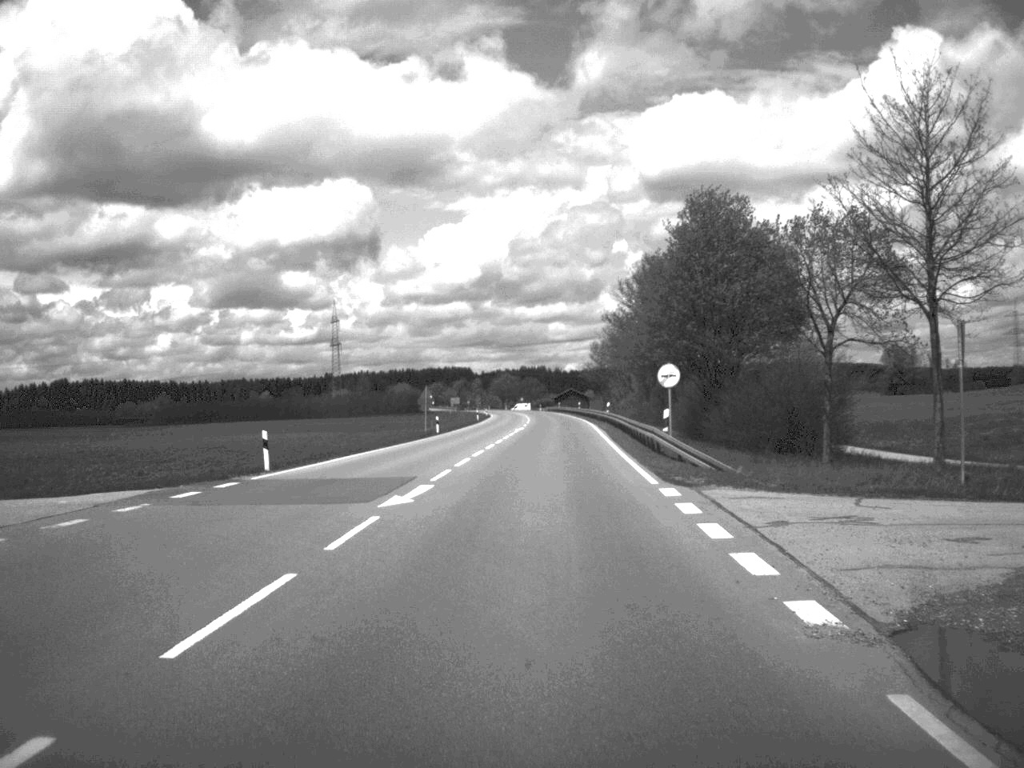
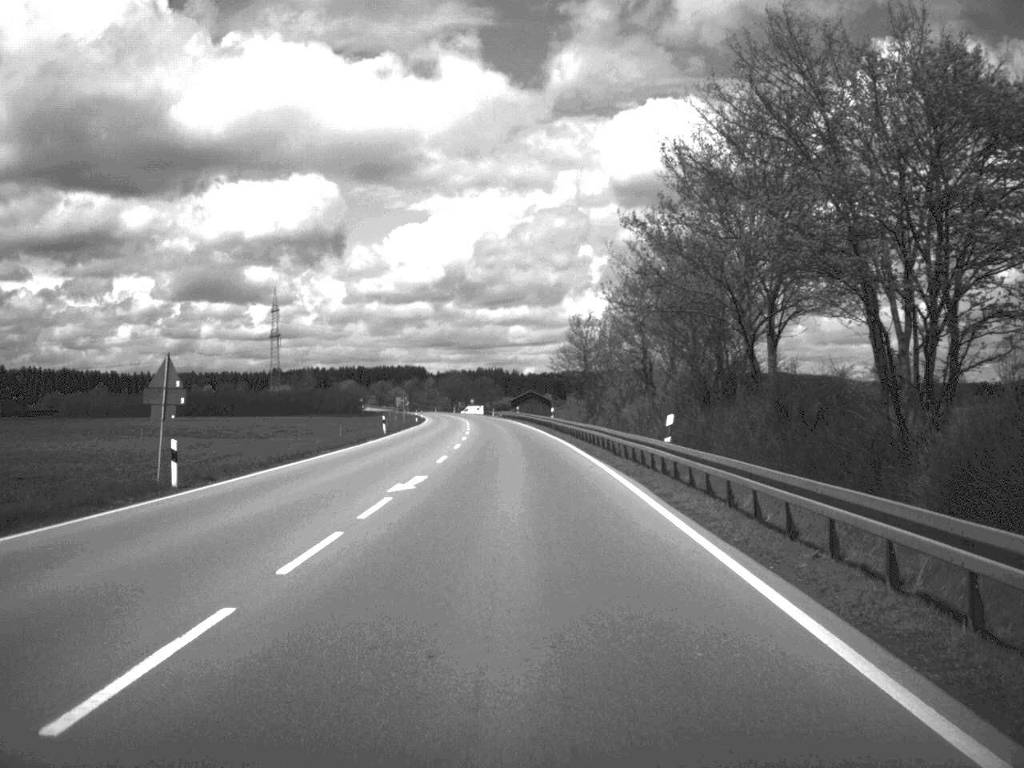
(+1.0, +49.0) m; +2°
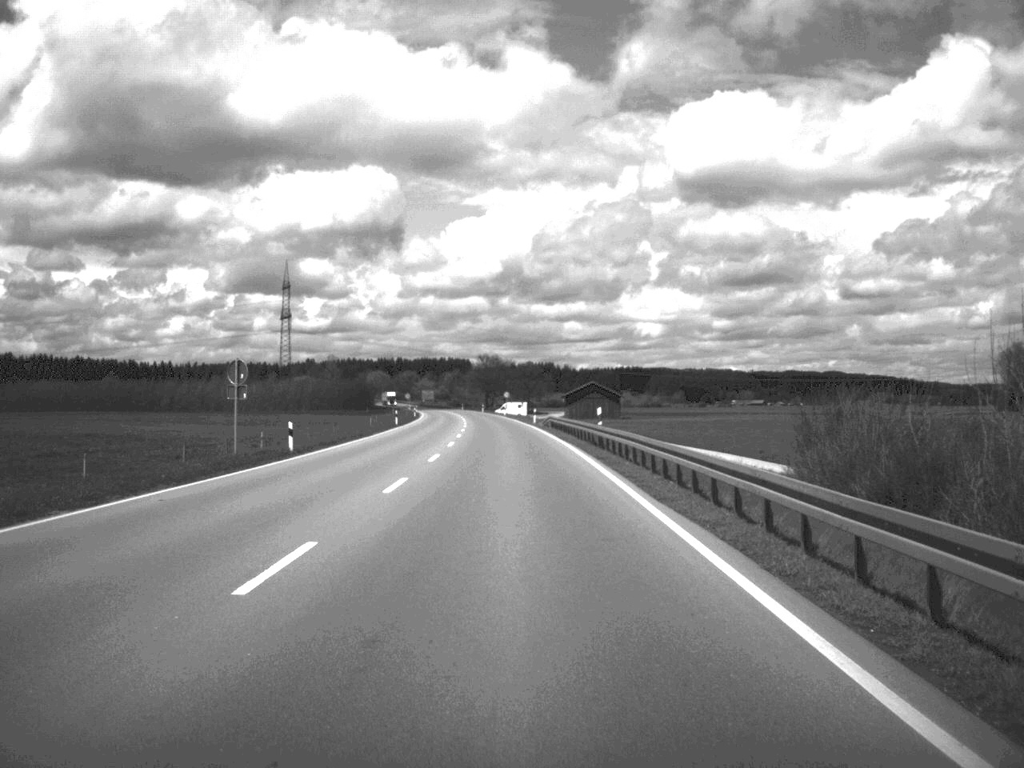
(-1.7, +84.2) m; -3°
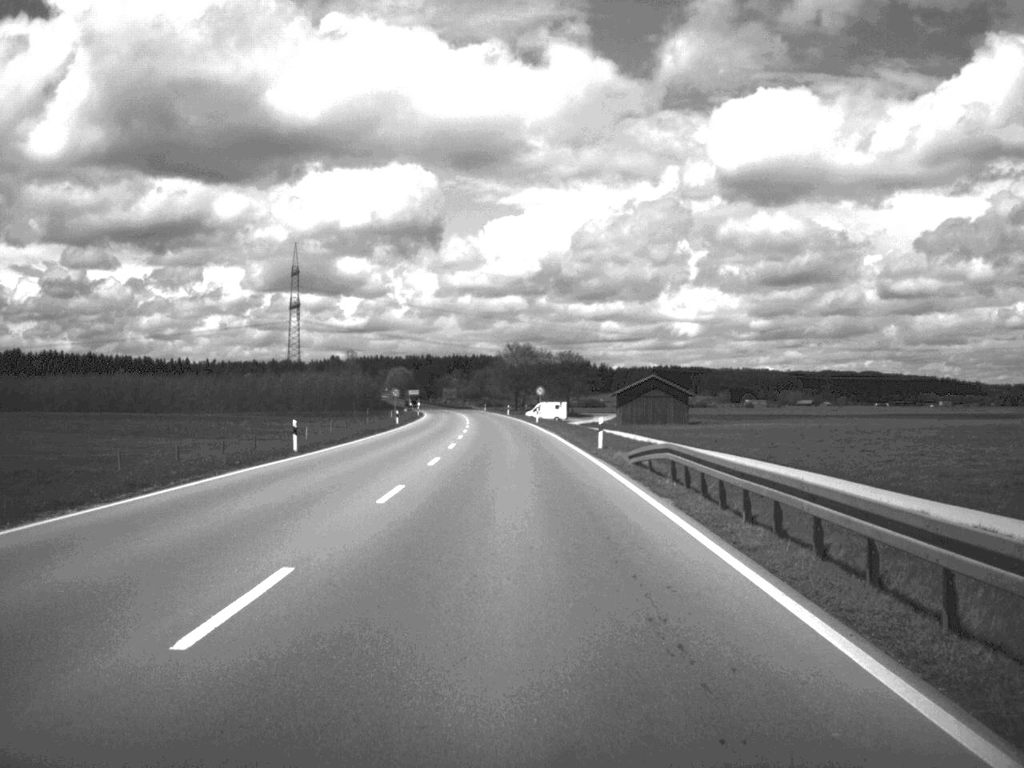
(-0.7, +49.6) m; -2°
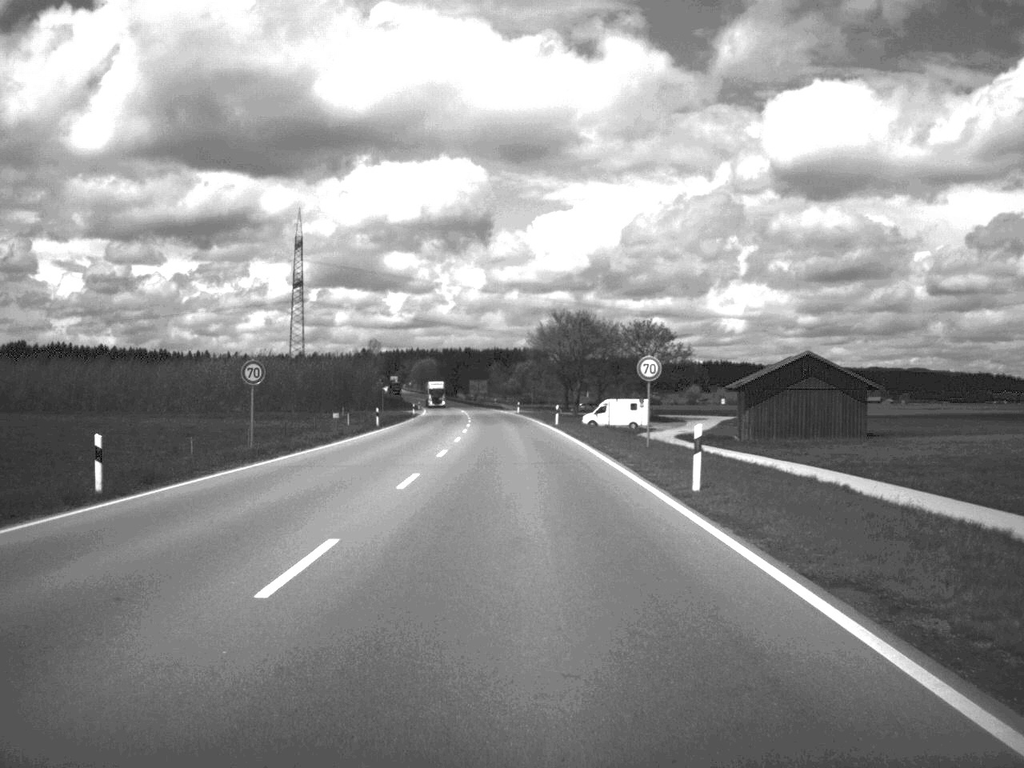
(-1.3, +69.0) m; -2°
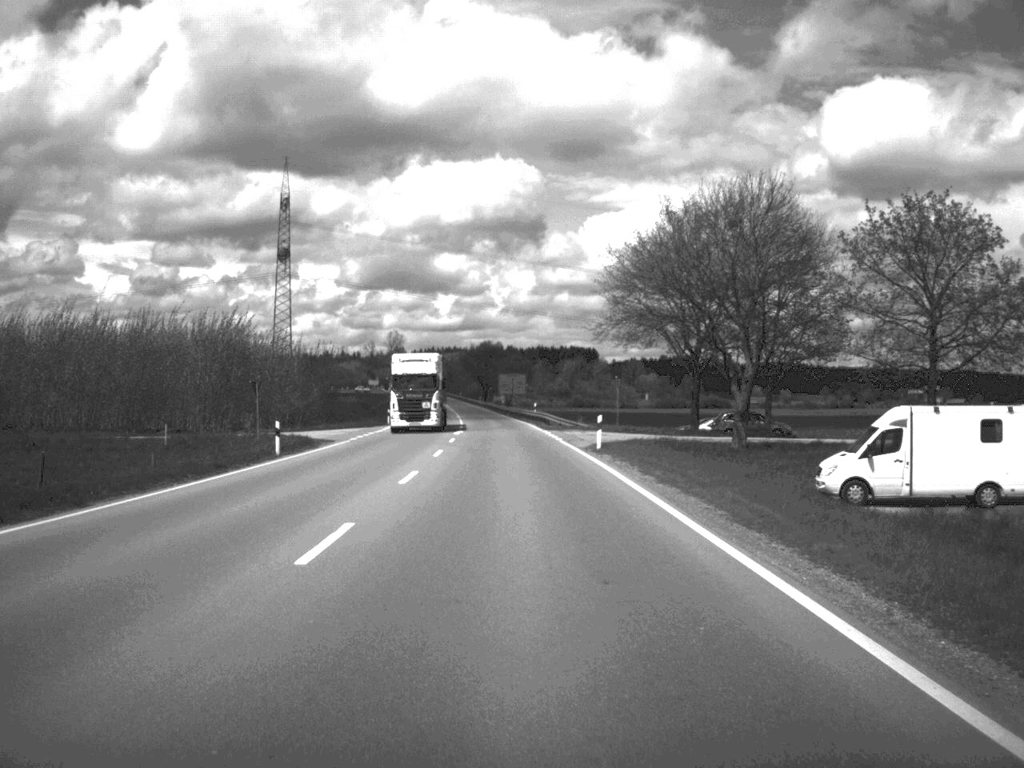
(-1.6, +80.6) m; -2°
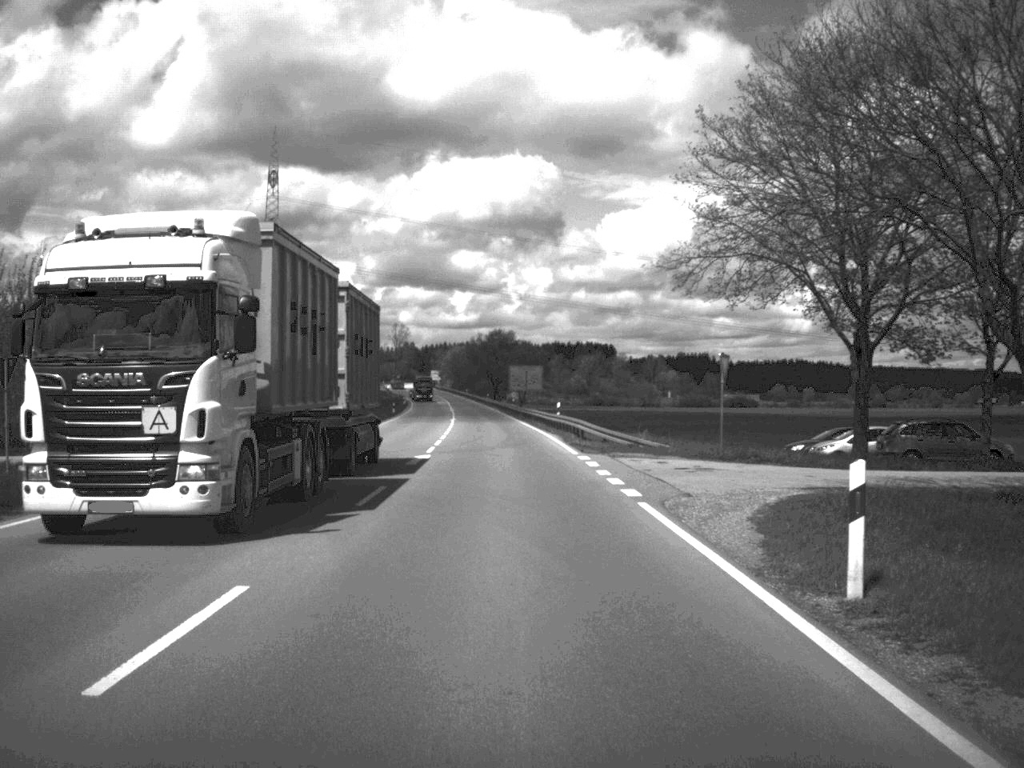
(-0.2, +29.2) m; -1°
